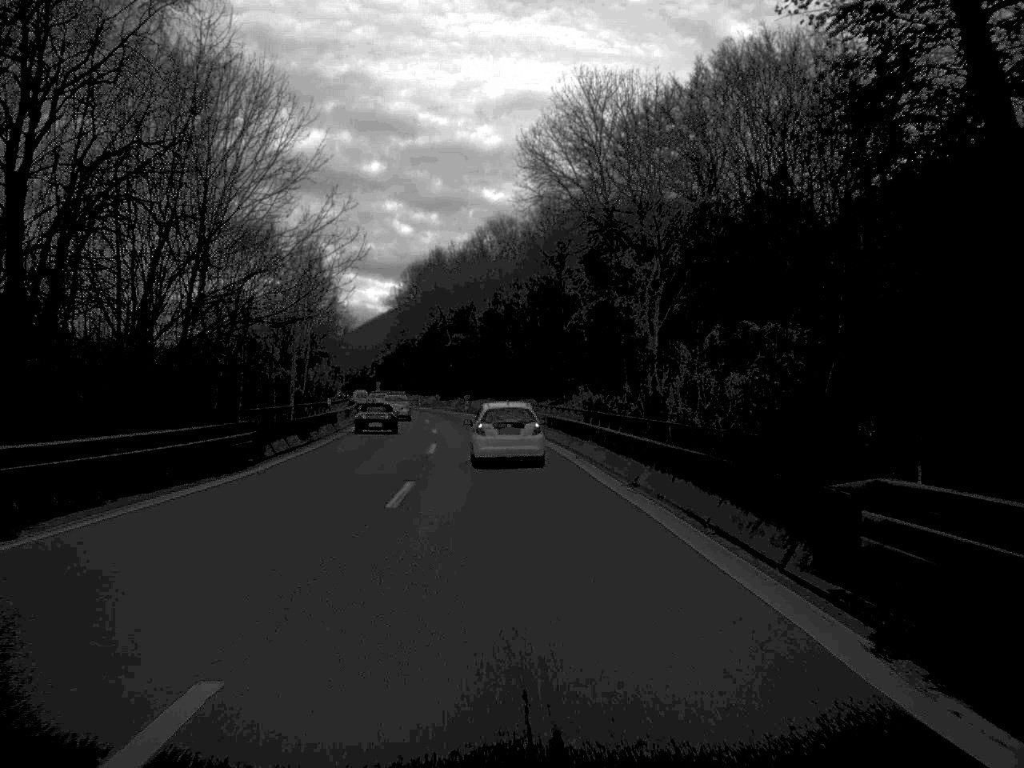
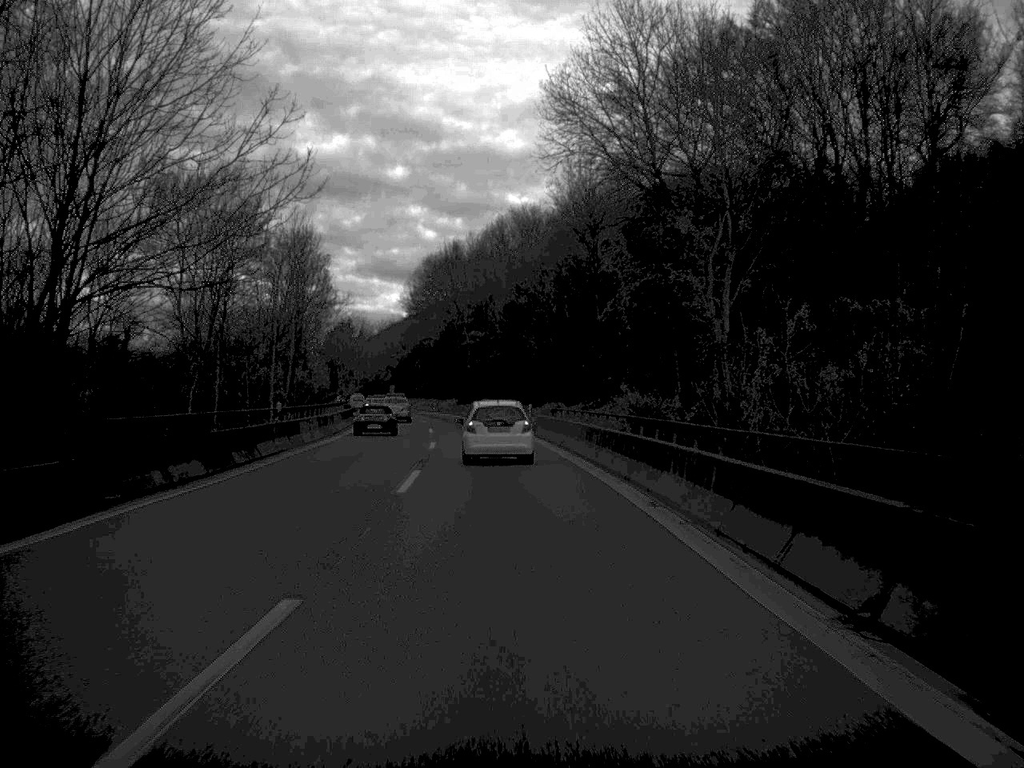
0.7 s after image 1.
(-0.1, +14.9) m; -1°
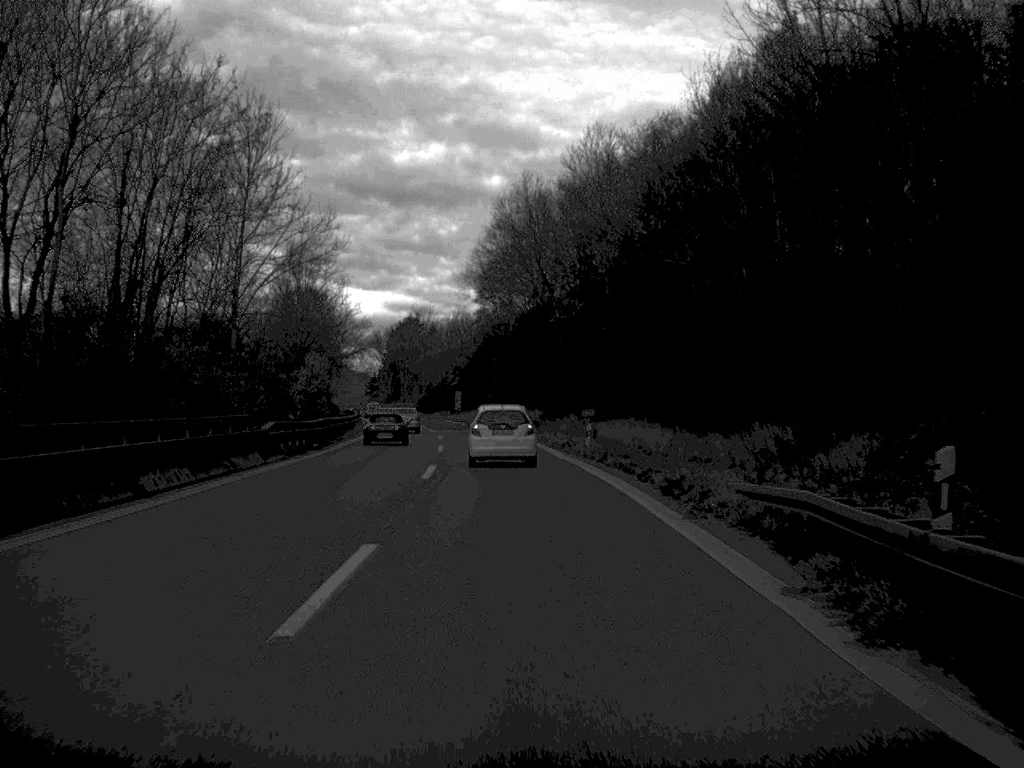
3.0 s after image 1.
(-1.9, +49.4) m; -4°
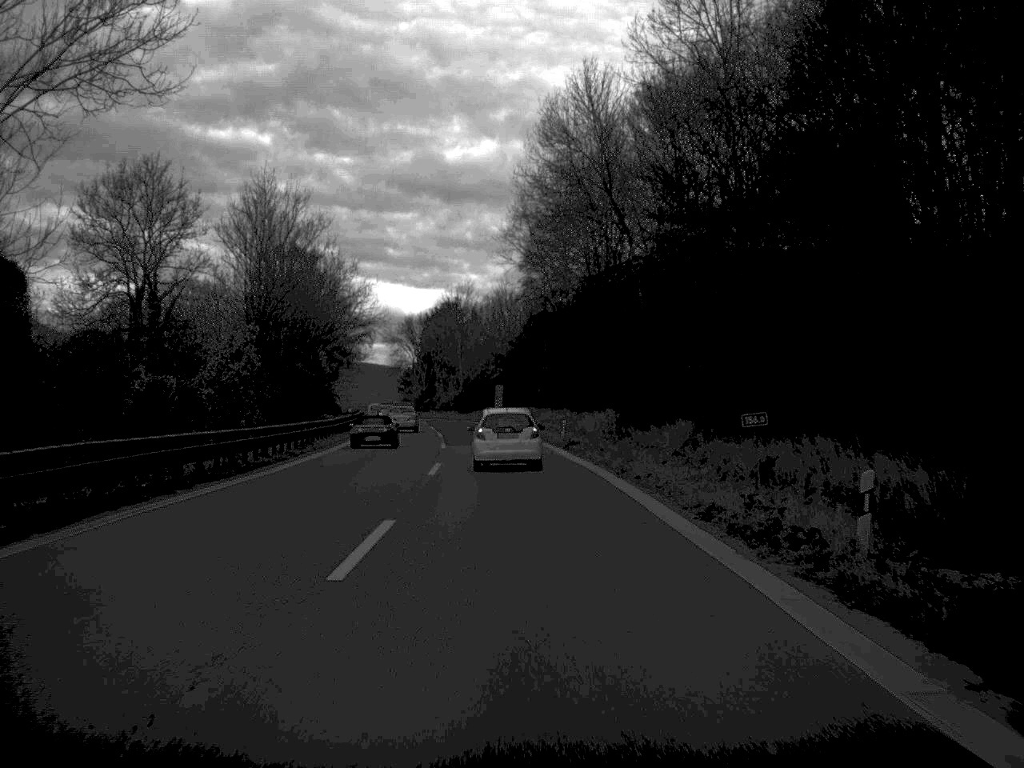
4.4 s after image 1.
(-0.7, +33.0) m; -2°
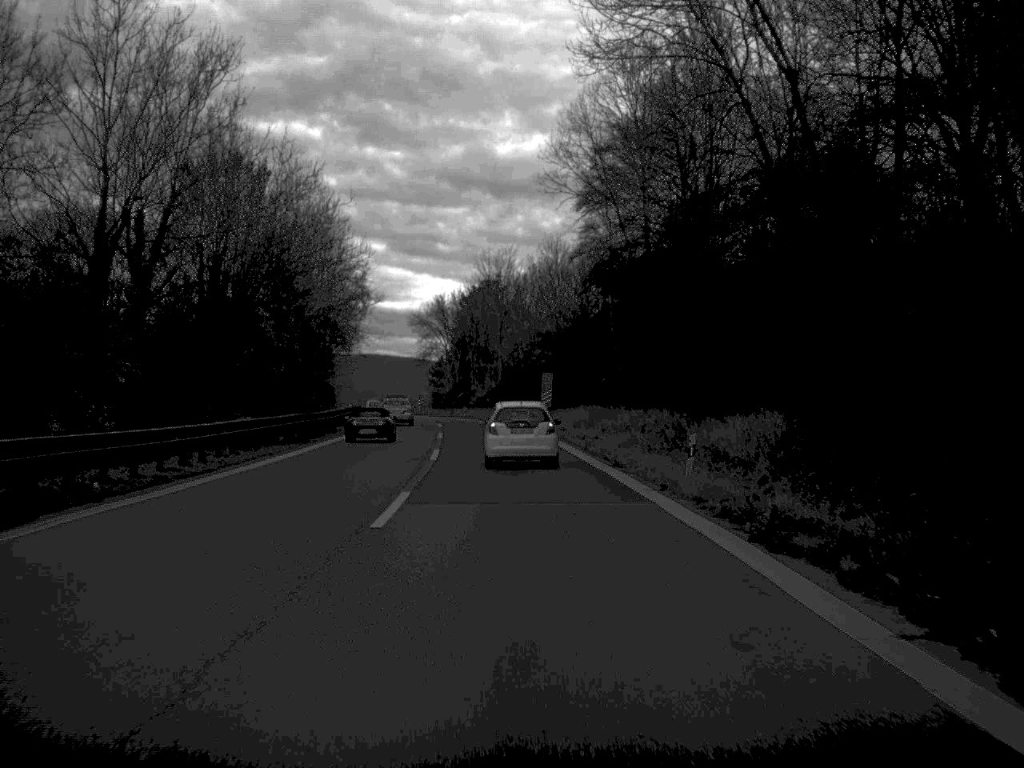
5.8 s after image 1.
(-0.6, +31.6) m; -2°
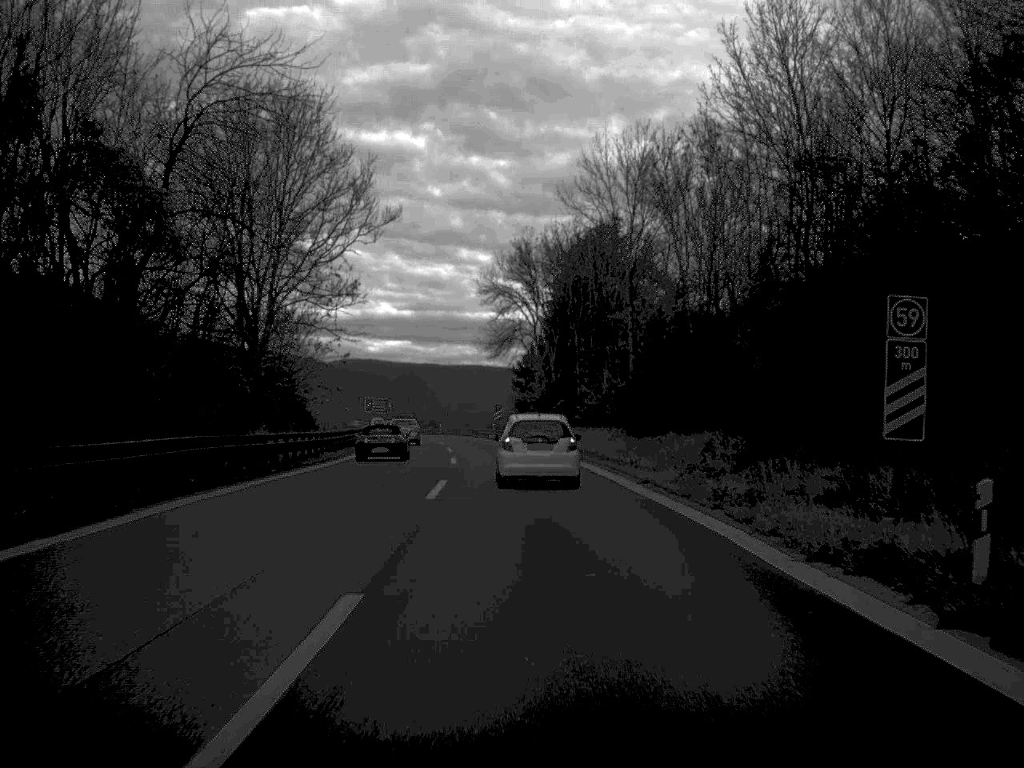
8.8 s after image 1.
(-2.6, +64.3) m; -5°
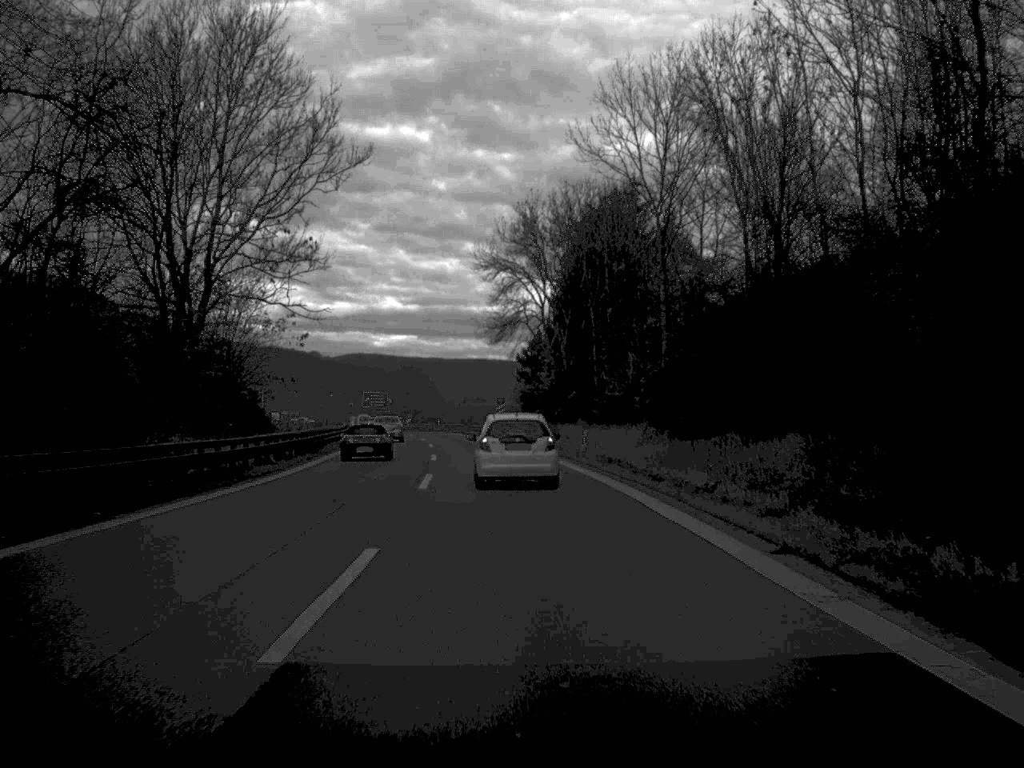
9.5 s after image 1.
(0.0, +14.7) m; 0°
